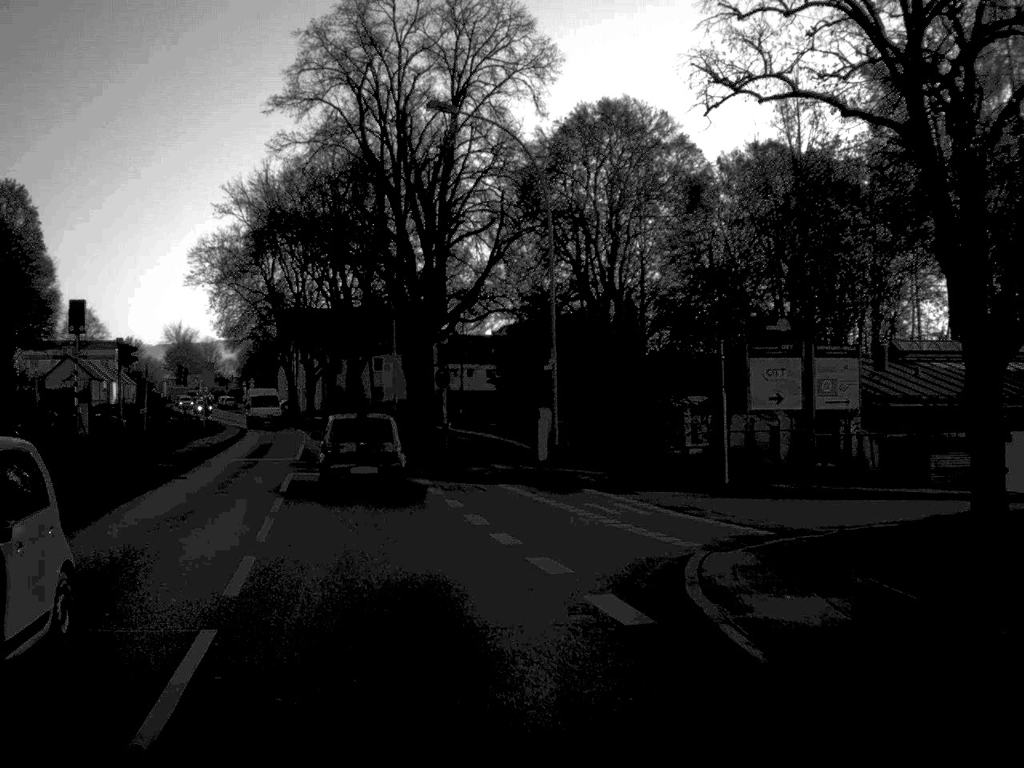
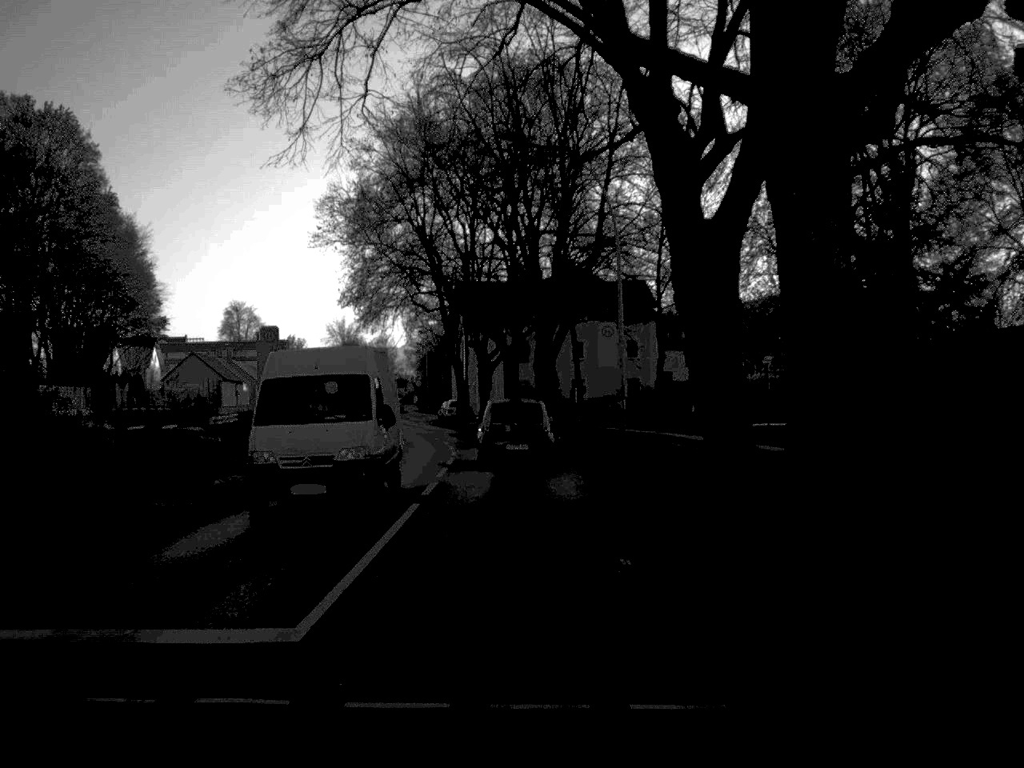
(-3.6, +29.3) m; -8°
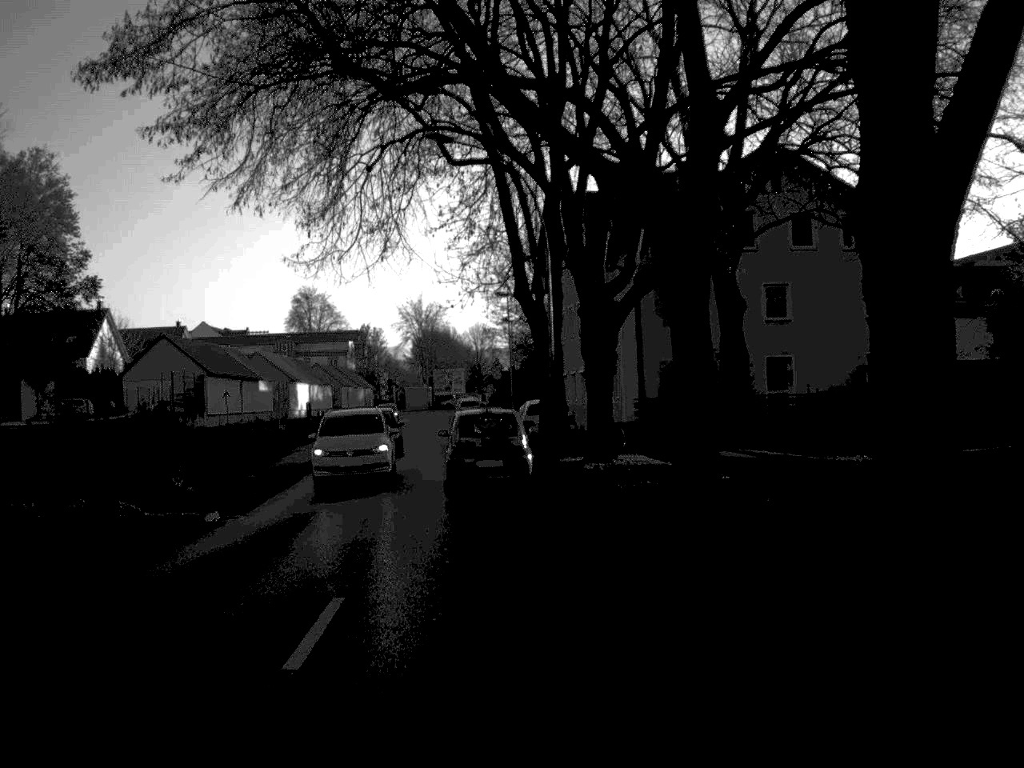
(-1.4, +43.3) m; -5°
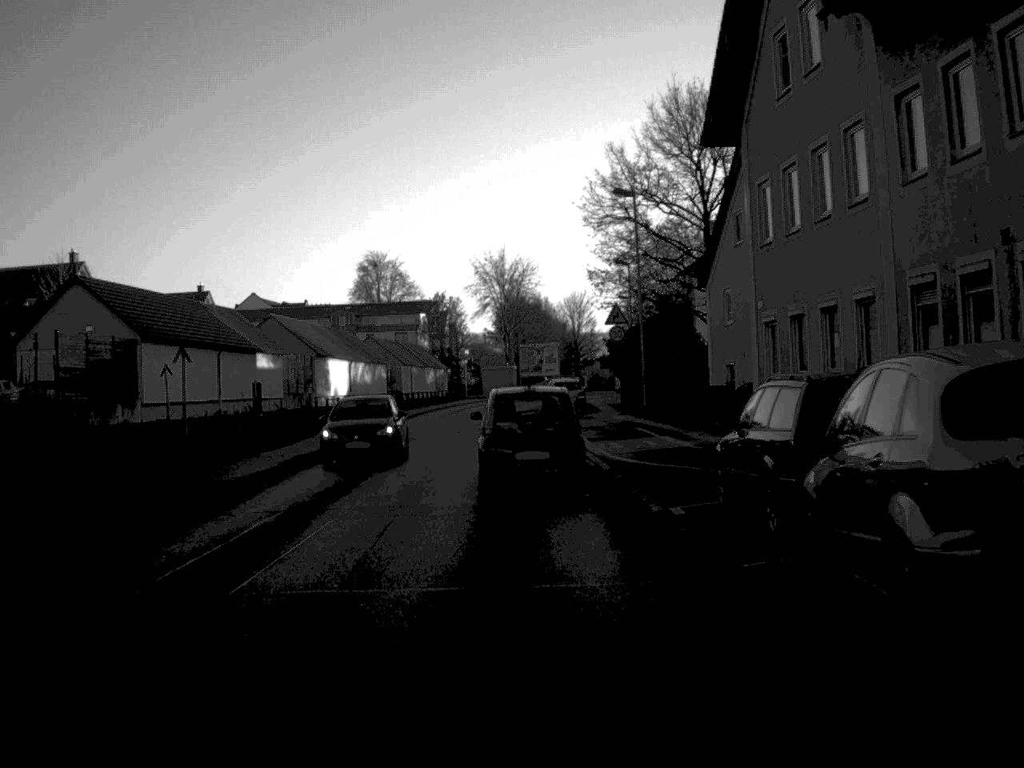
(-1.5, +33.2) m; -4°
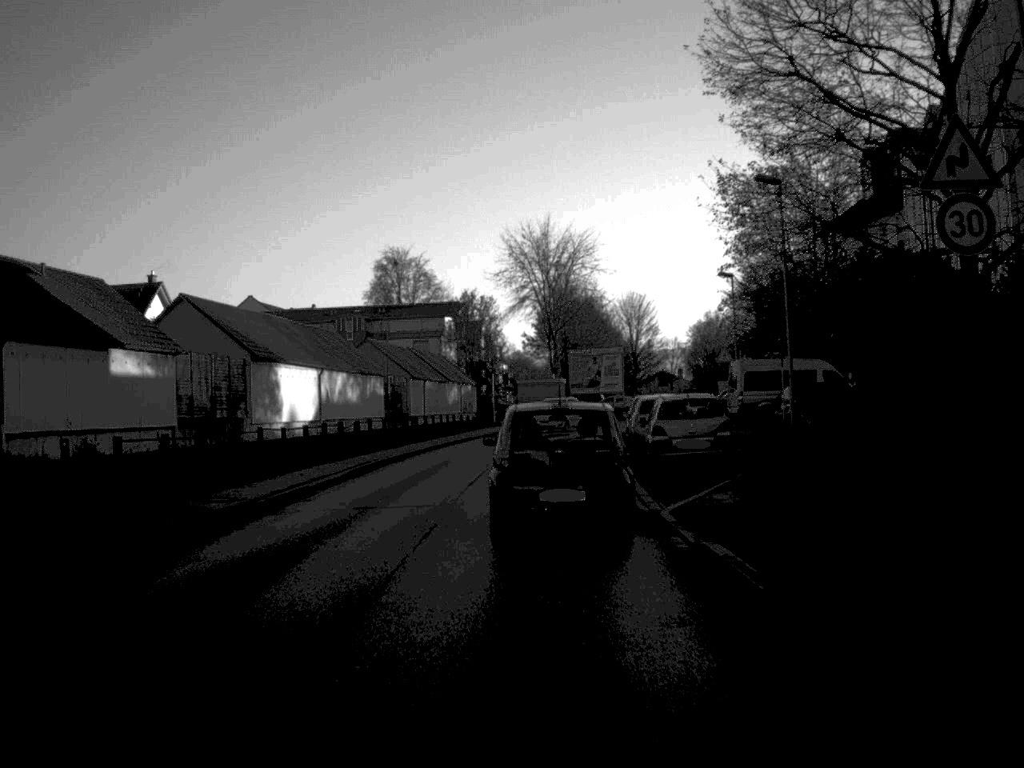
(-0.6, +31.4) m; -2°
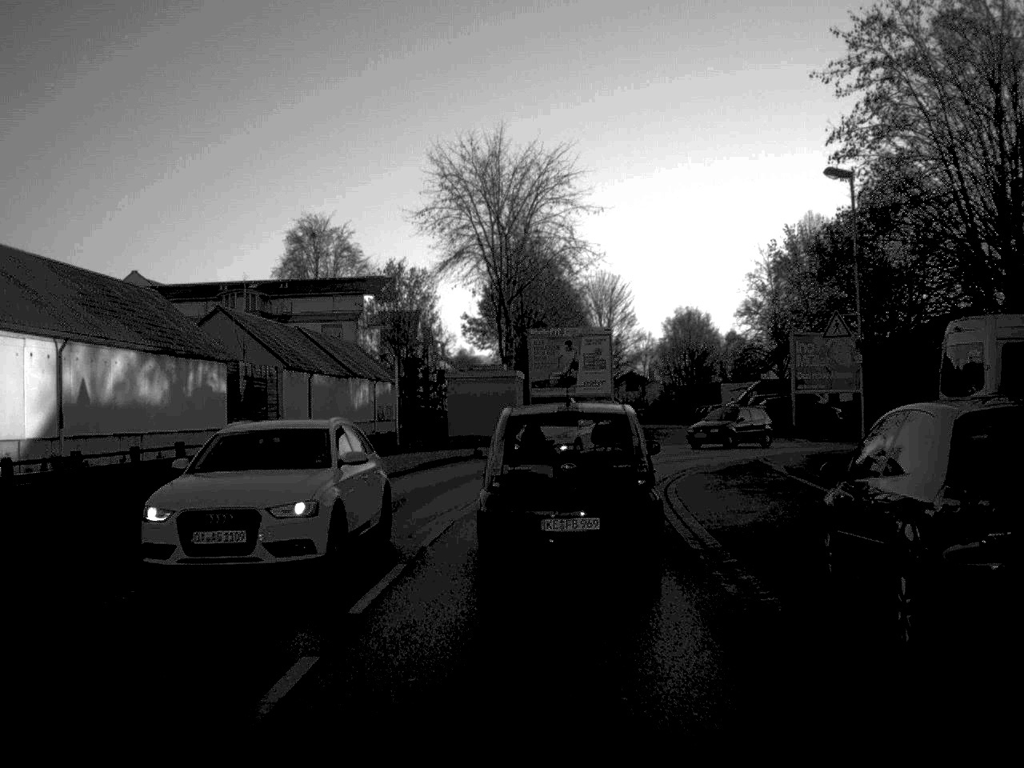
(+0.5, +31.2) m; +2°
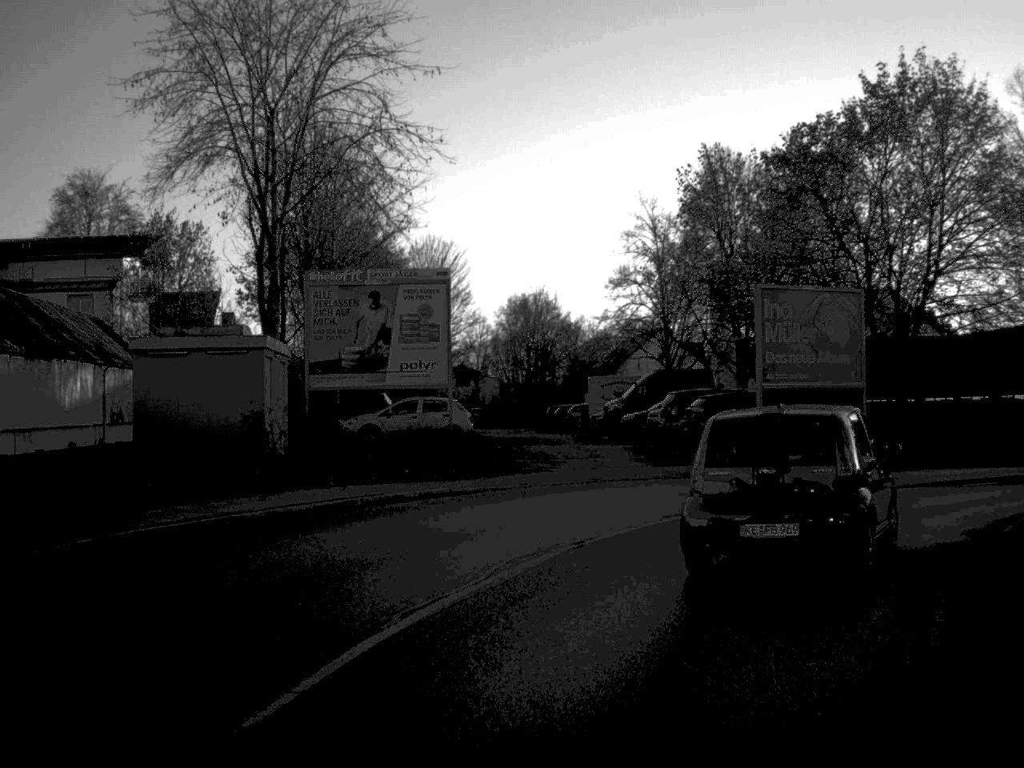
(+1.1, +24.4) m; +8°
